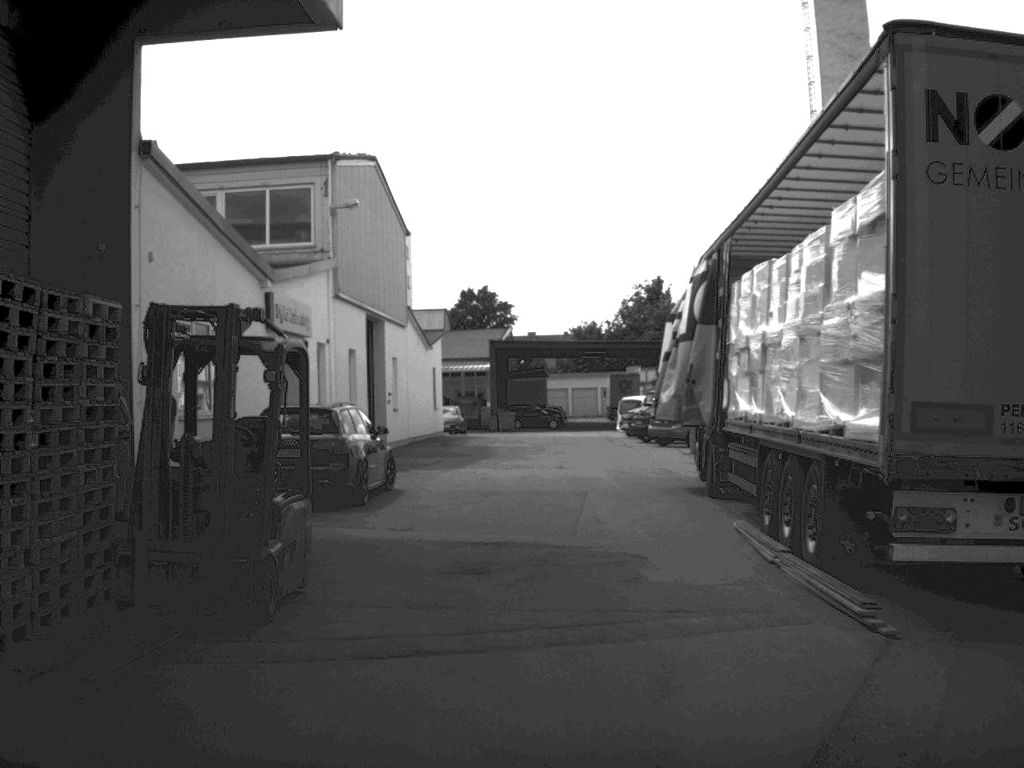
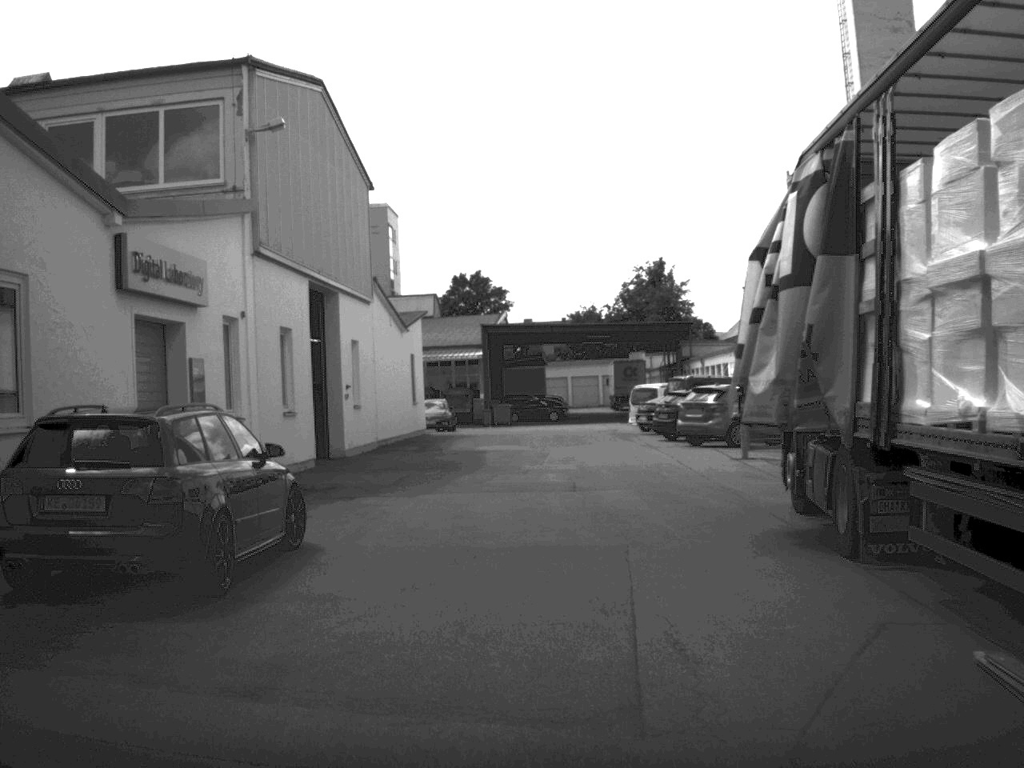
(0.0, +8.3) m; 0°
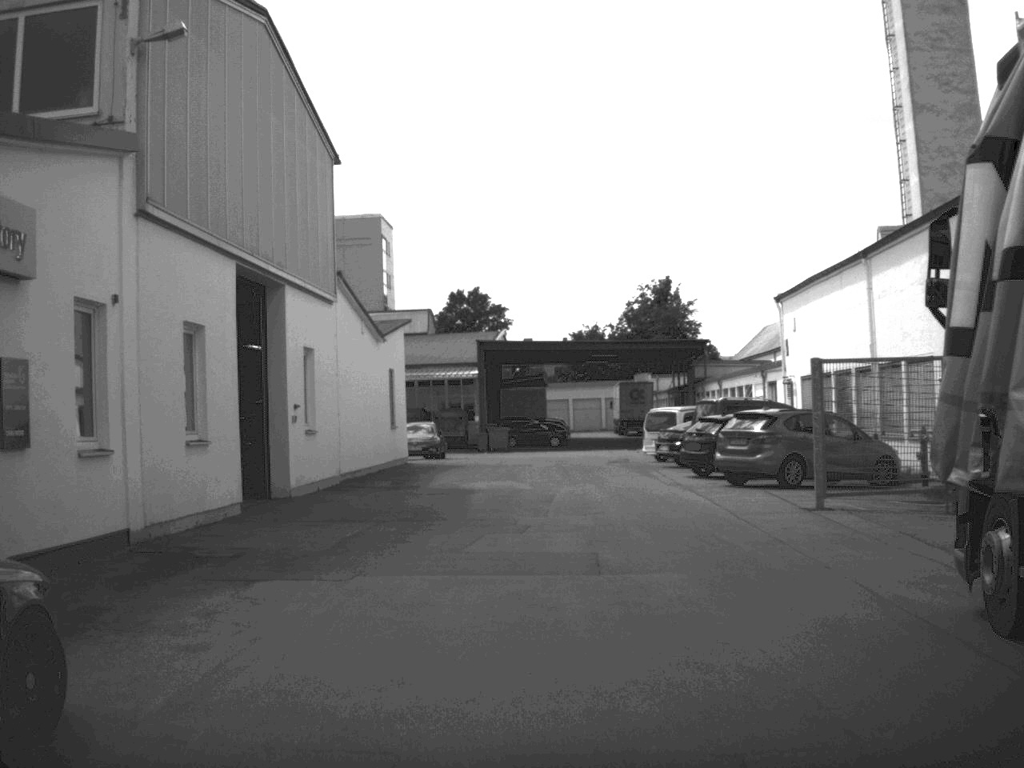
(0.0, +6.6) m; 0°
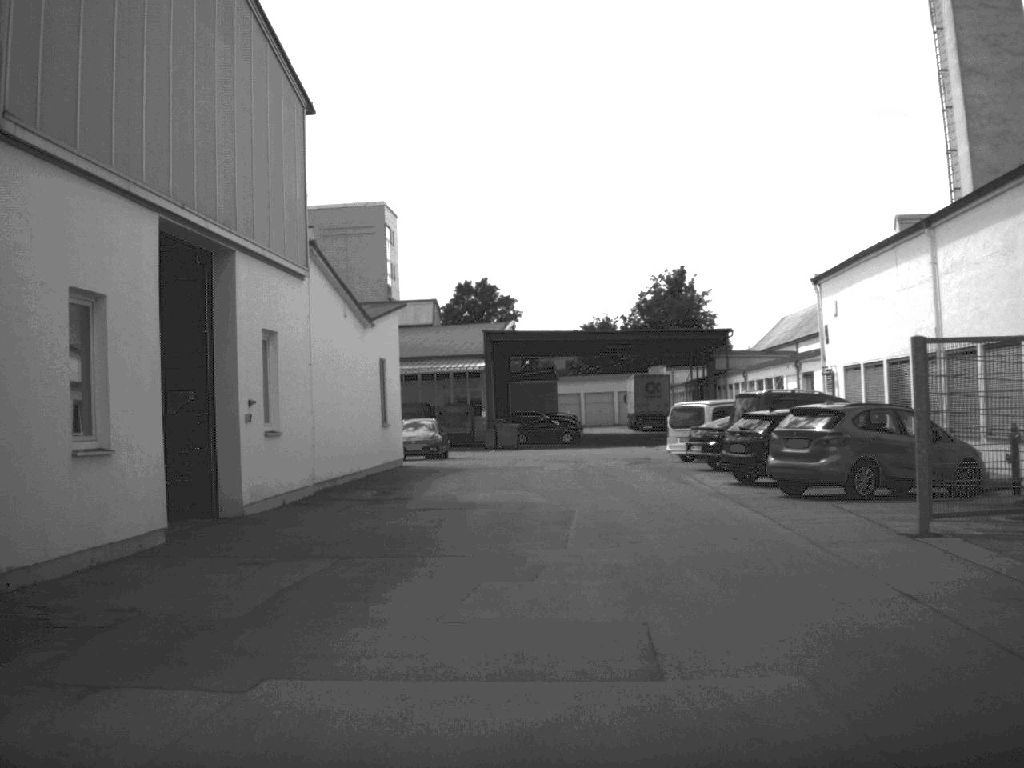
(0.0, +4.5) m; -1°
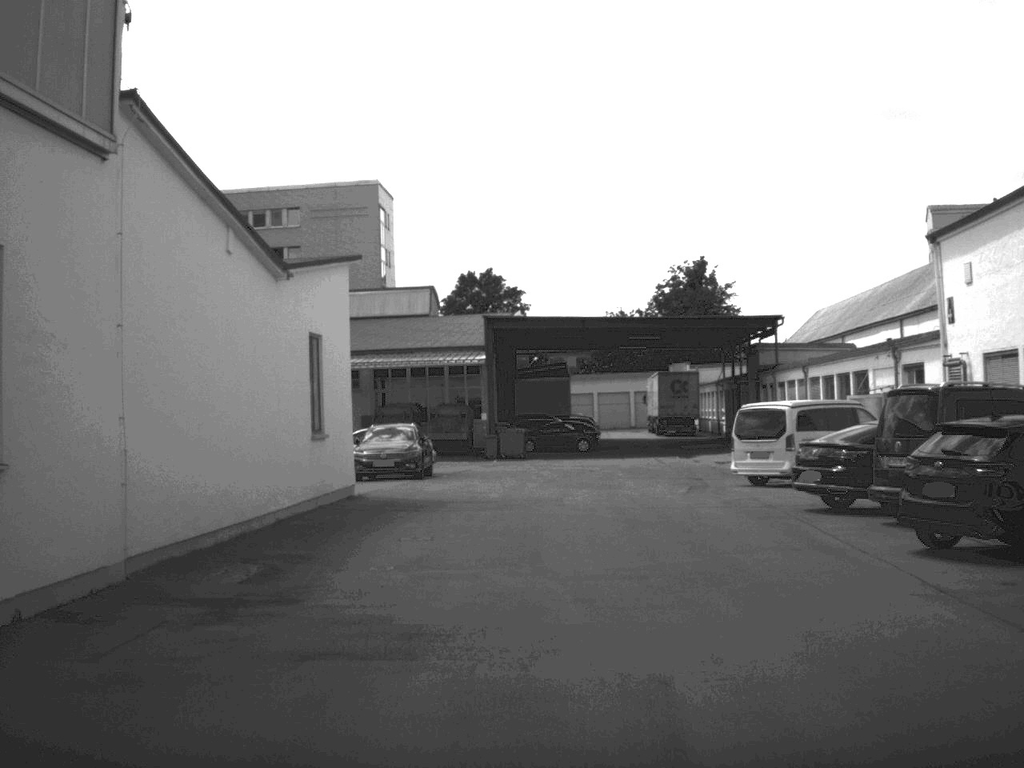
(-0.1, +11.2) m; -1°
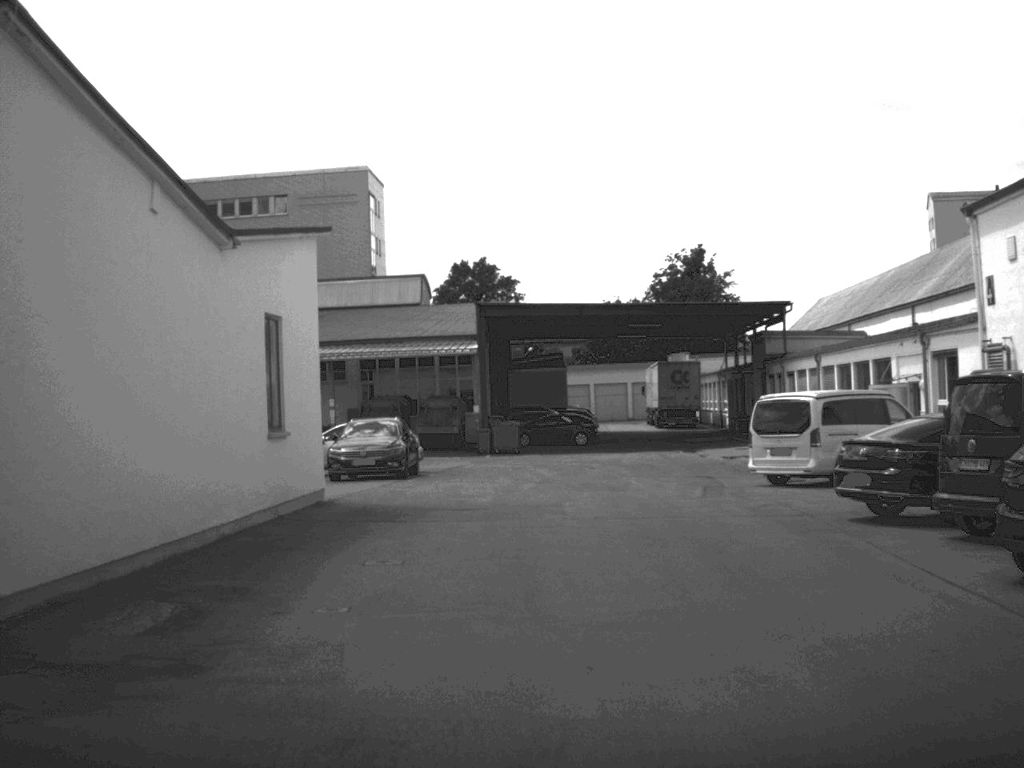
(0.0, +2.9) m; 0°
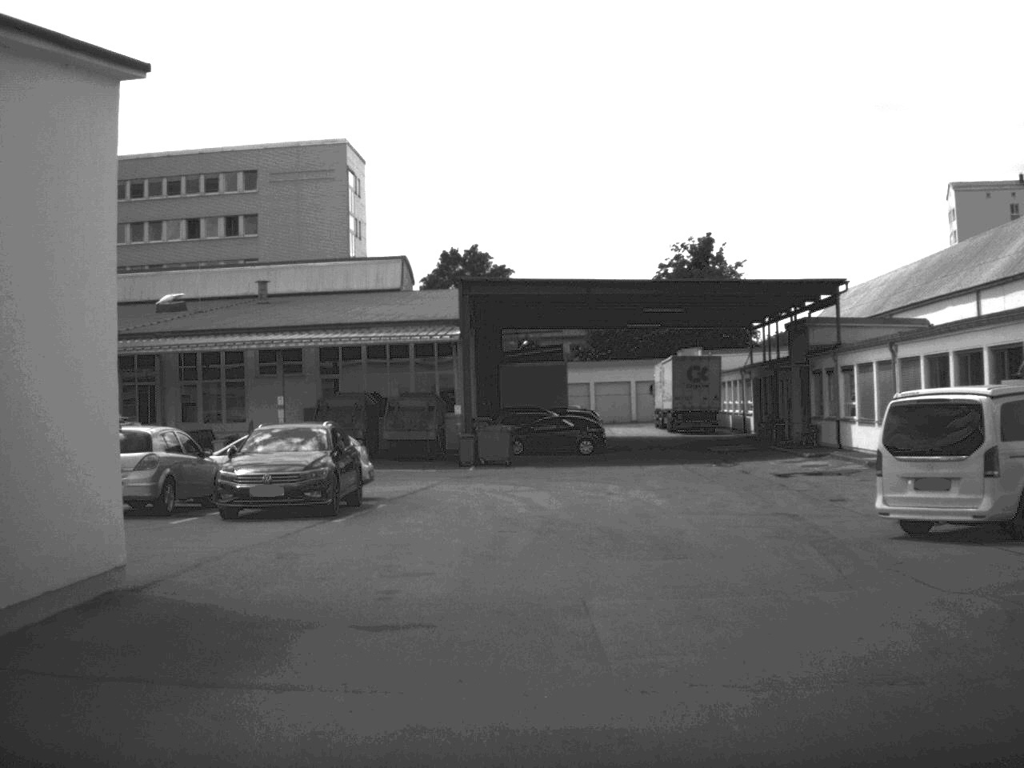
(0.0, +10.1) m; 0°
